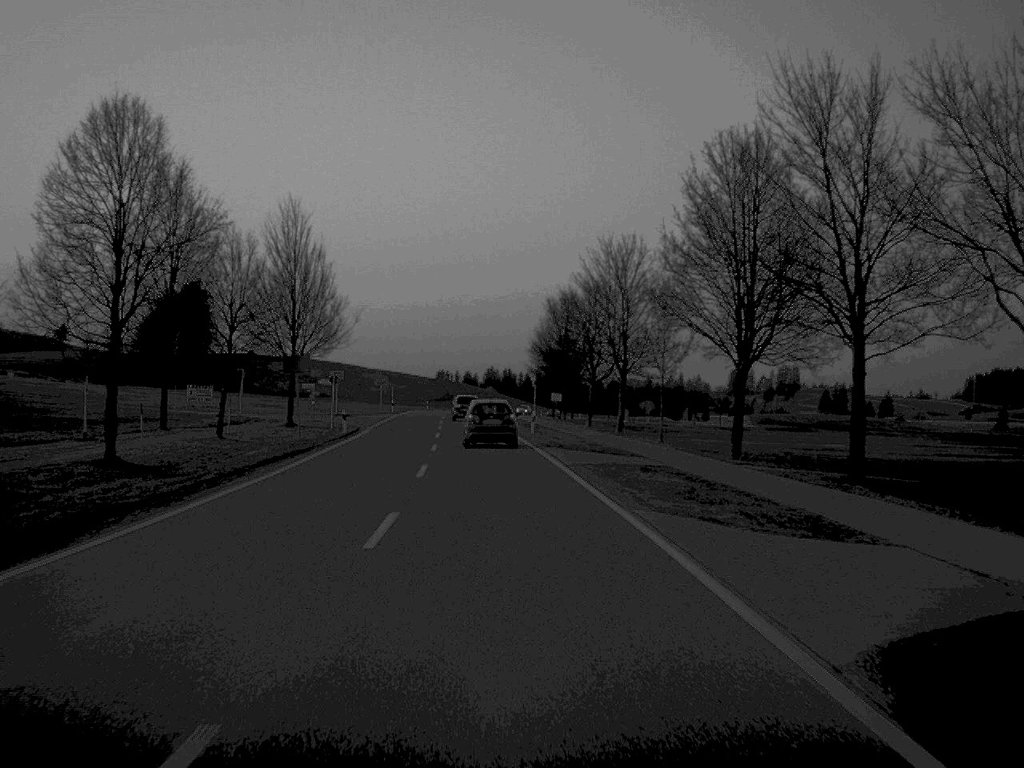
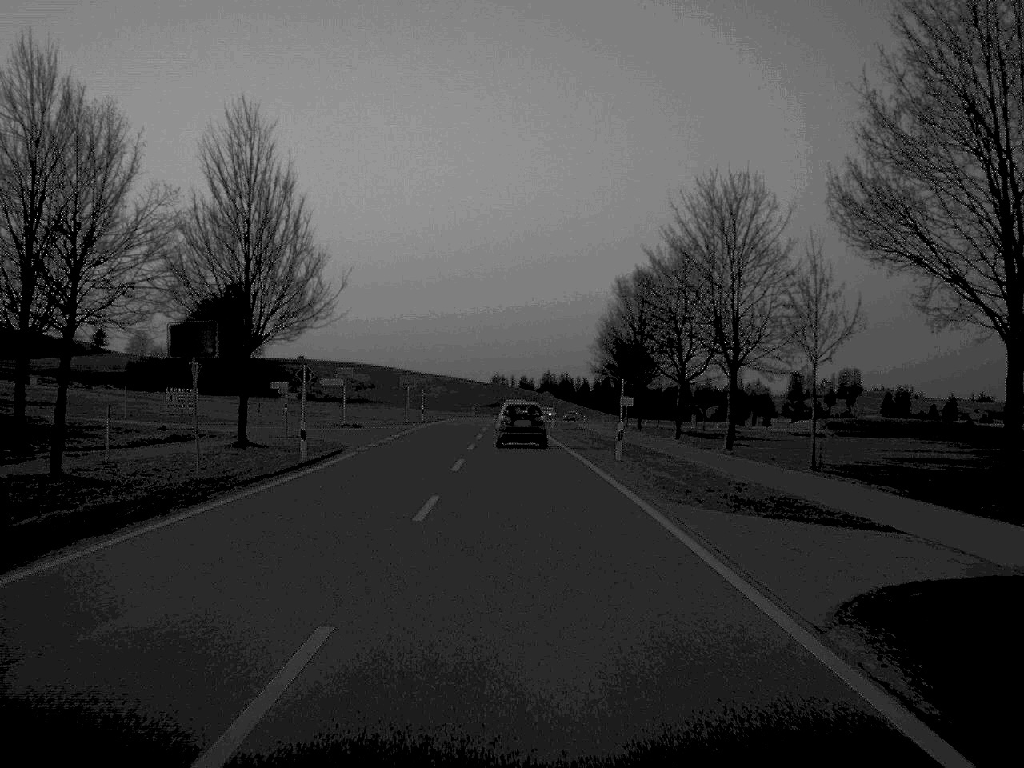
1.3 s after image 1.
(-0.5, +21.5) m; -2°
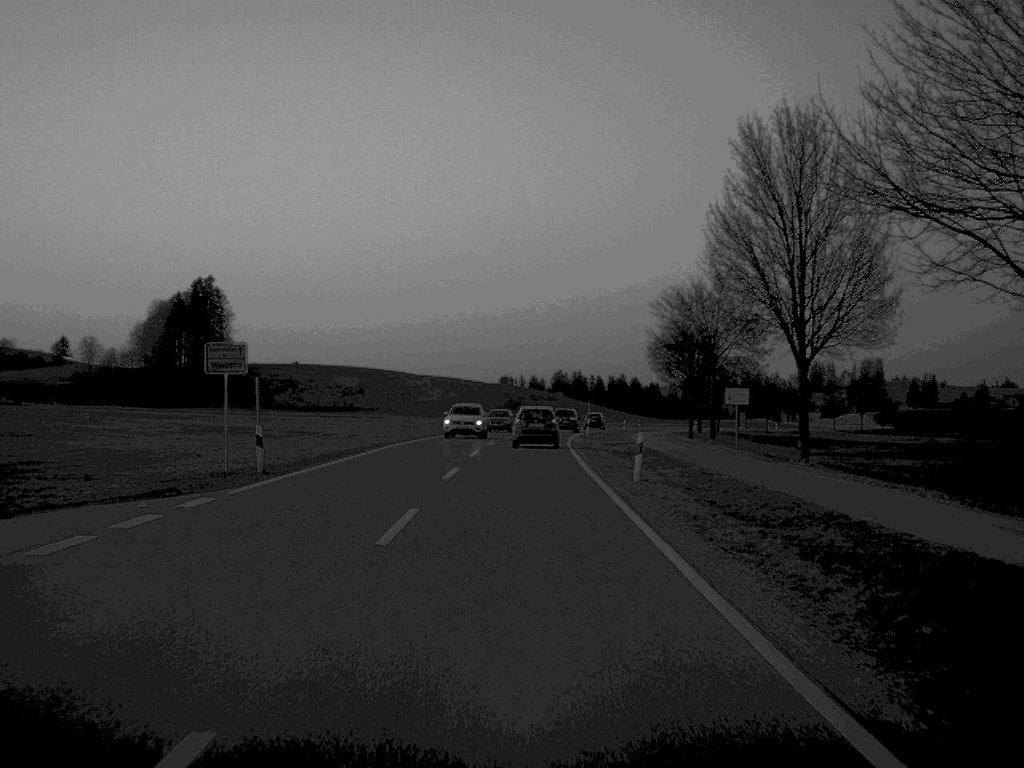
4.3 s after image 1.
(-0.3, +50.4) m; 0°
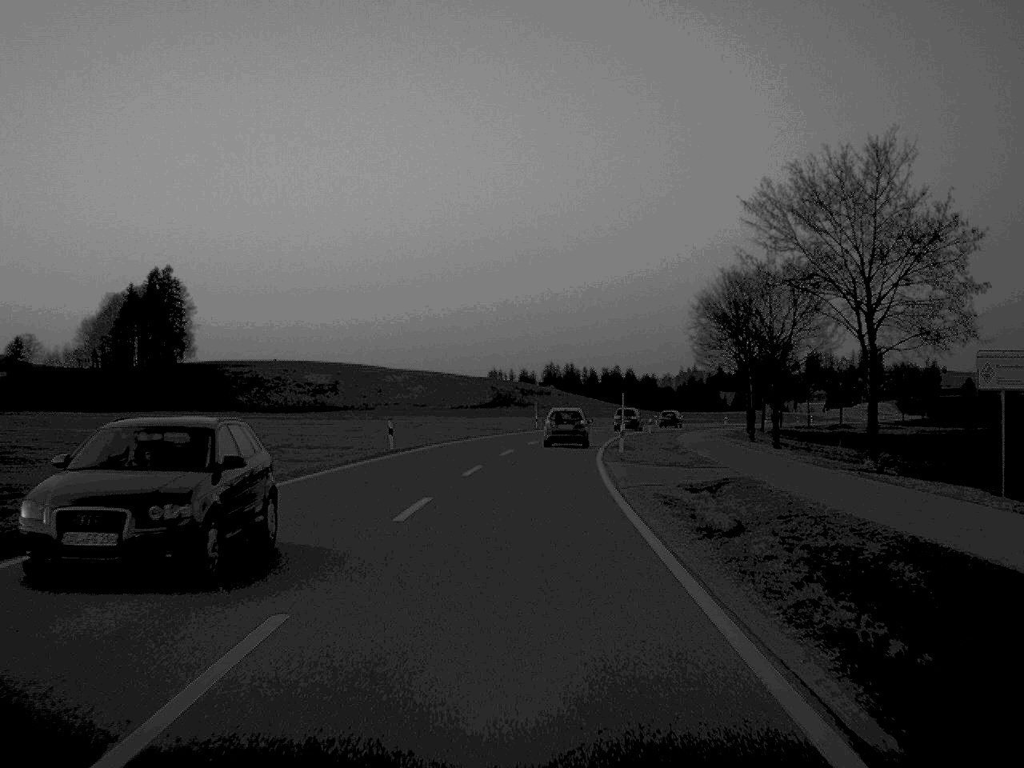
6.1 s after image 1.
(+0.1, +32.7) m; 0°
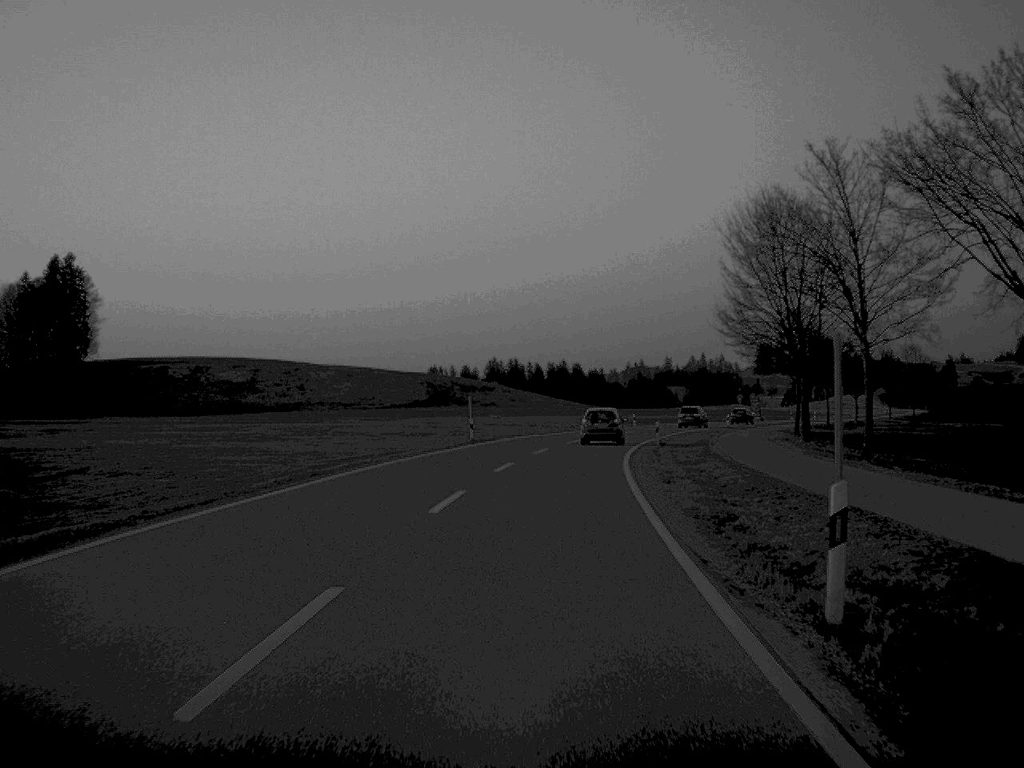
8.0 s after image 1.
(+0.6, +34.2) m; +3°
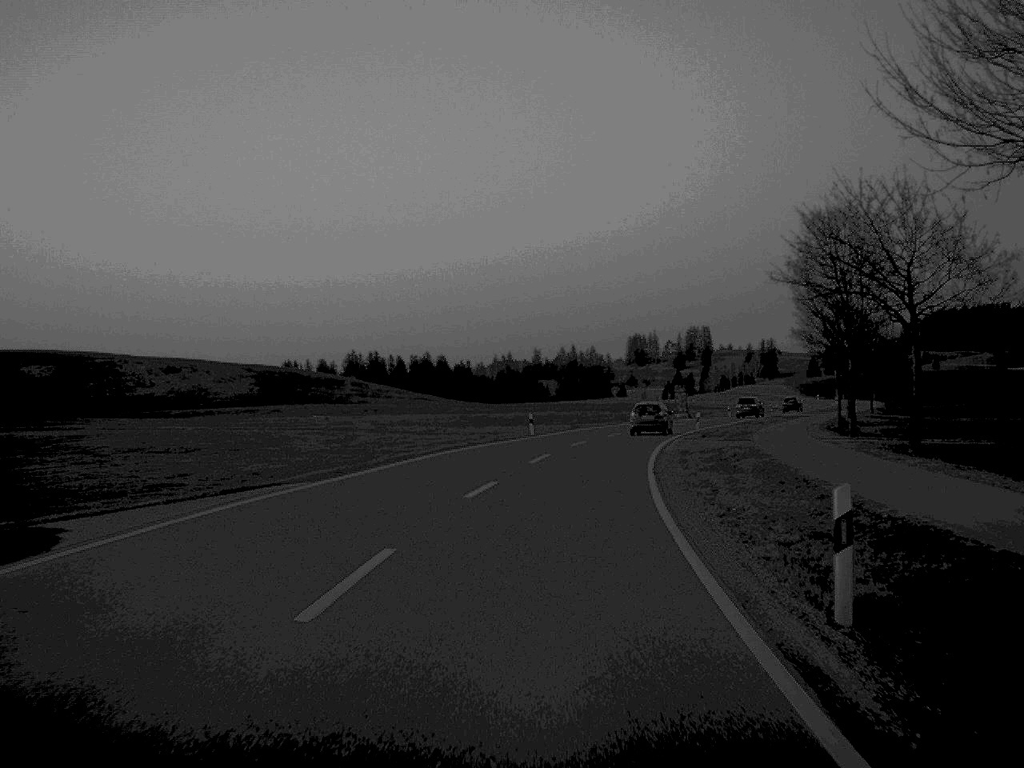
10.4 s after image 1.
(+2.2, +44.8) m; +6°
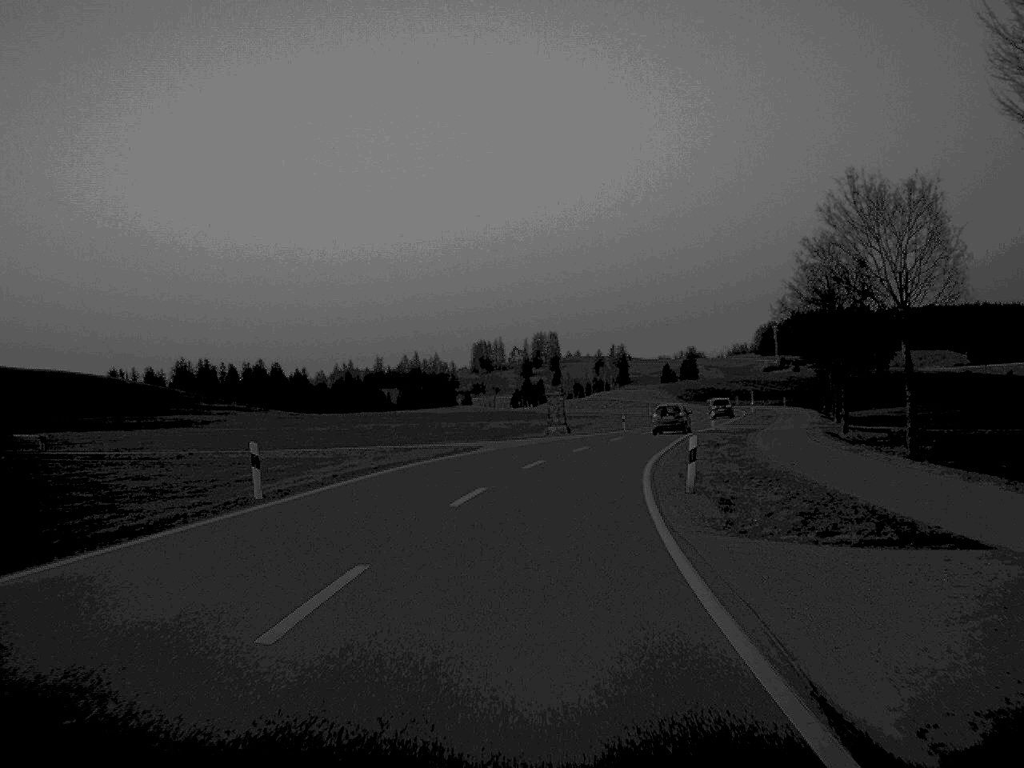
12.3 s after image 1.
(+2.2, +36.4) m; +7°
